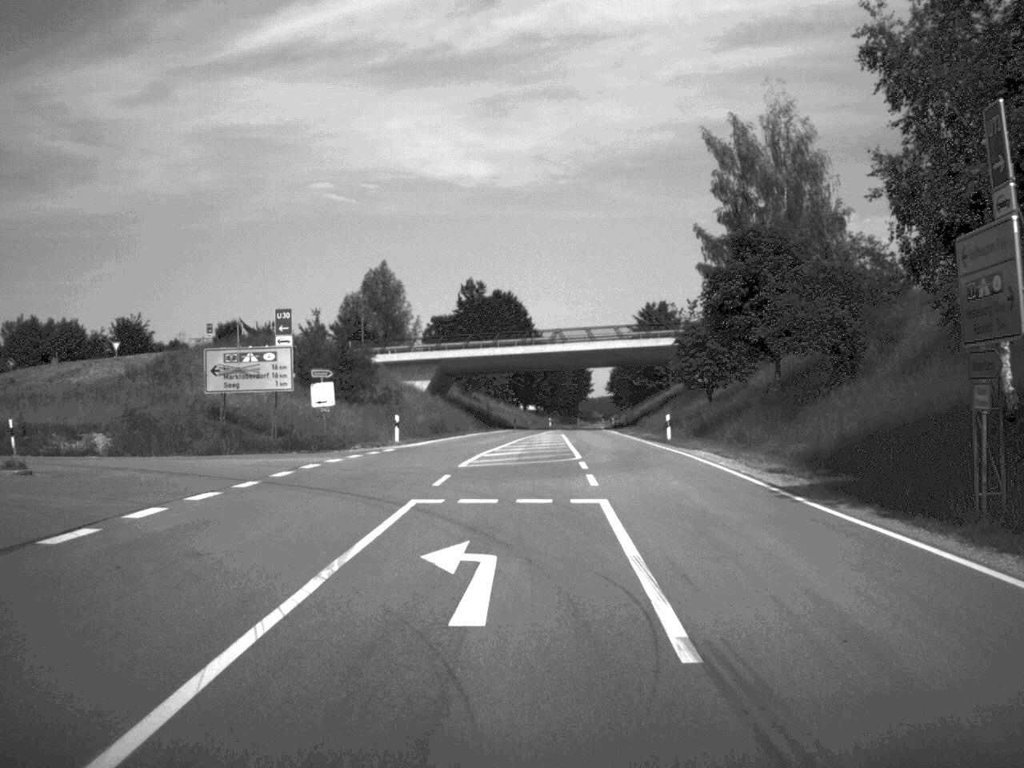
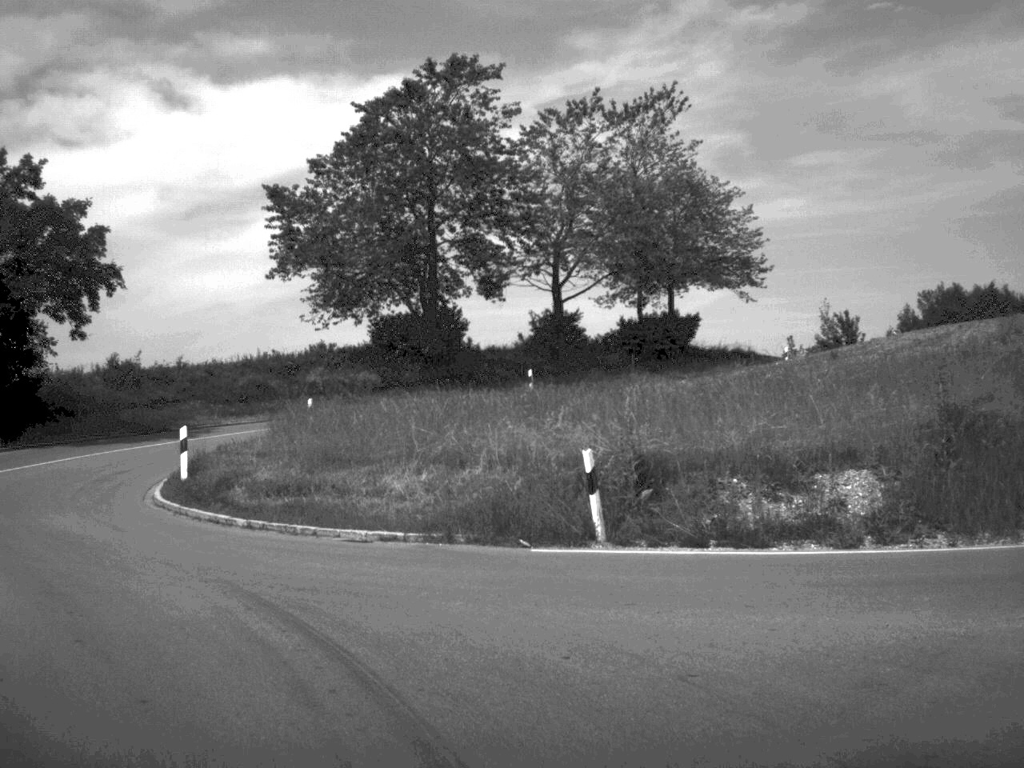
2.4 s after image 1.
(-4.7, +23.2) m; -44°
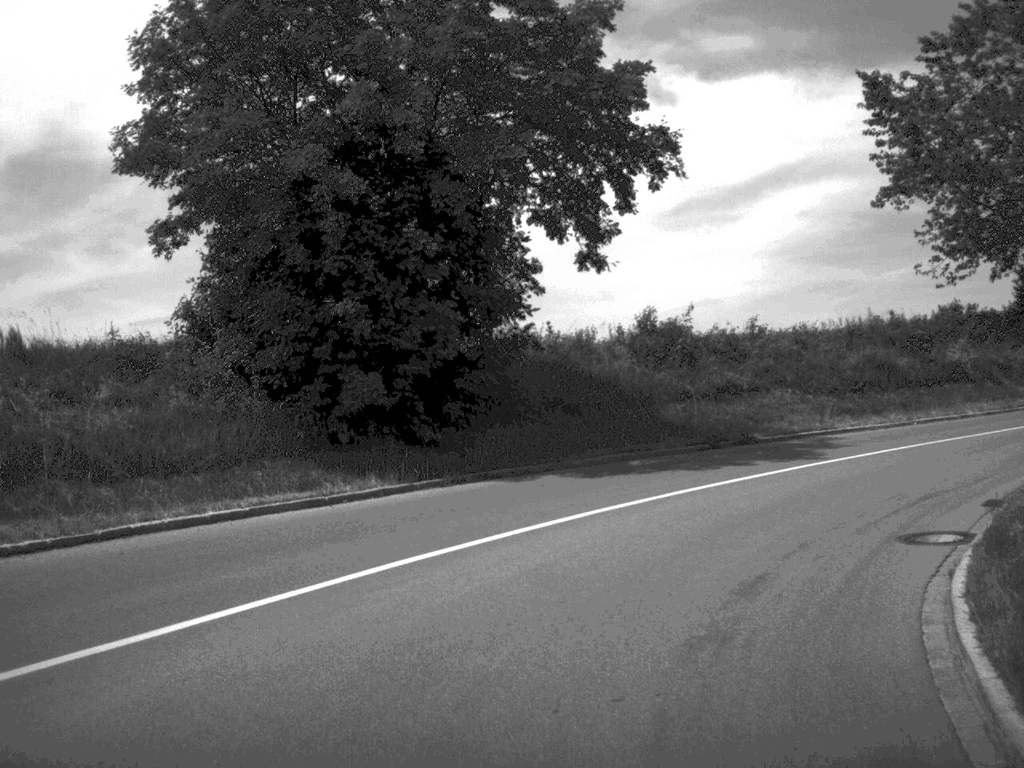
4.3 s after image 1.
(-5.8, +17.2) m; -20°
